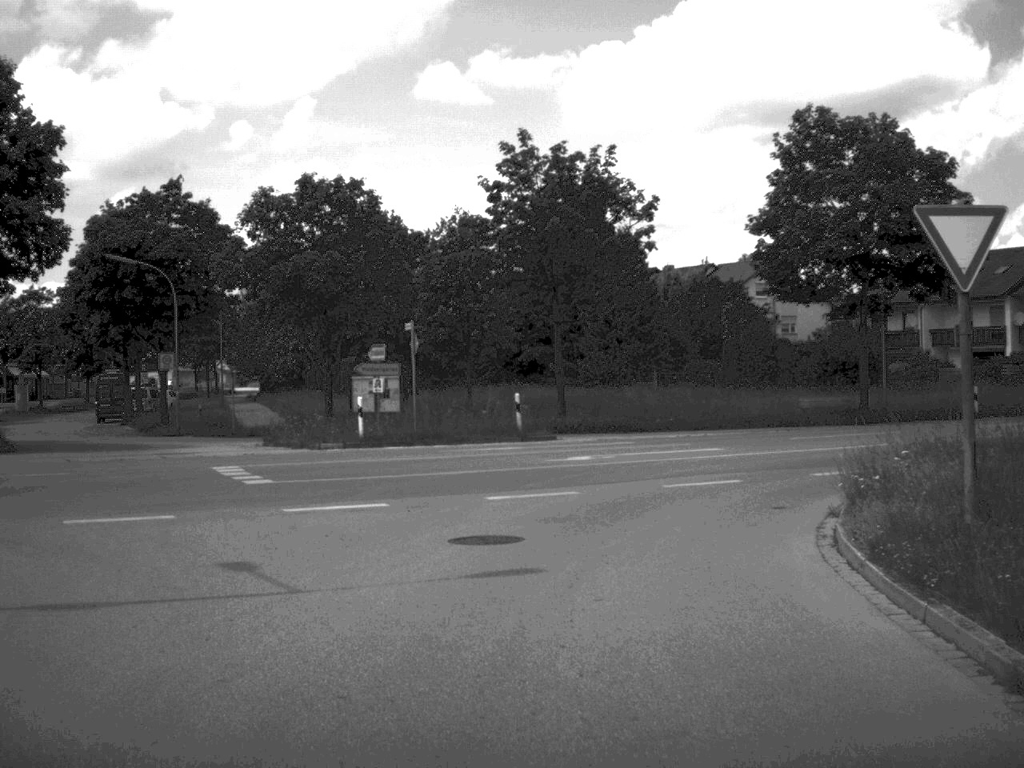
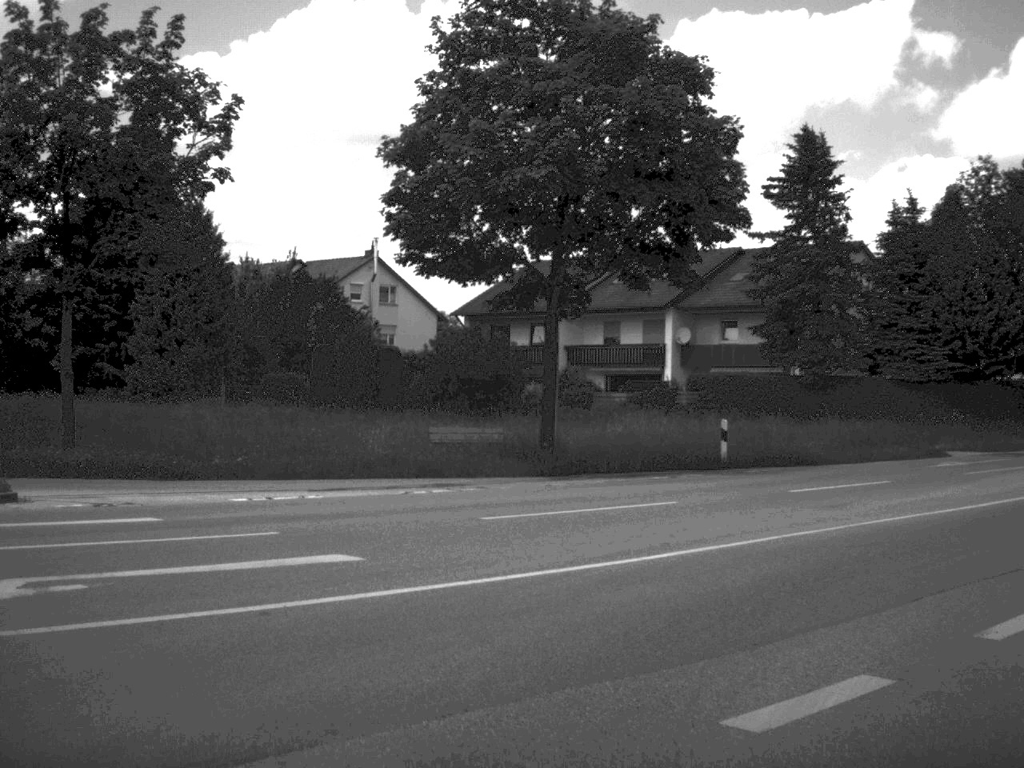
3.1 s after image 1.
(+1.3, +15.5) m; +19°
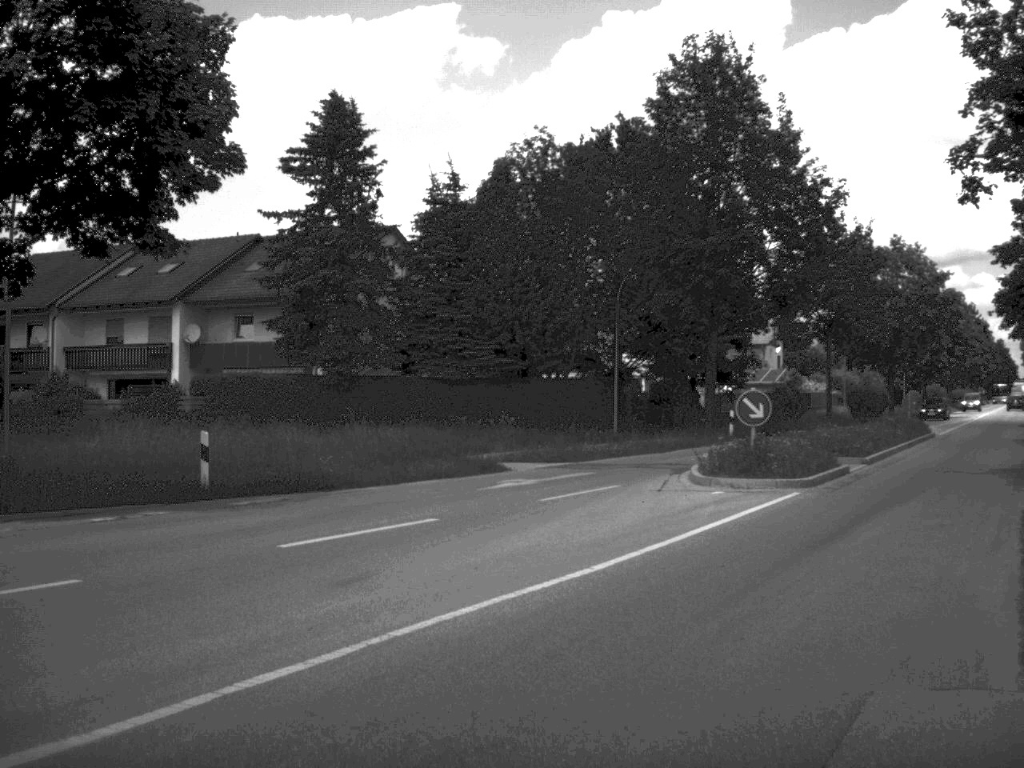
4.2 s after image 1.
(+1.3, +7.1) m; +21°
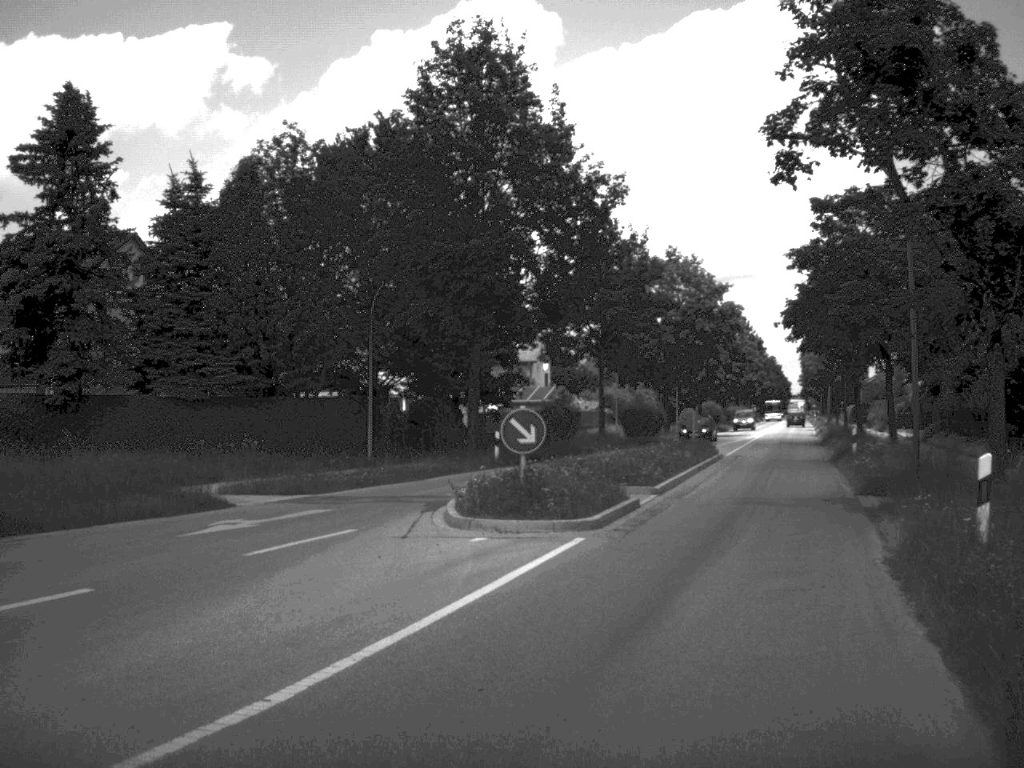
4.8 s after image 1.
(+0.4, +4.2) m; +10°
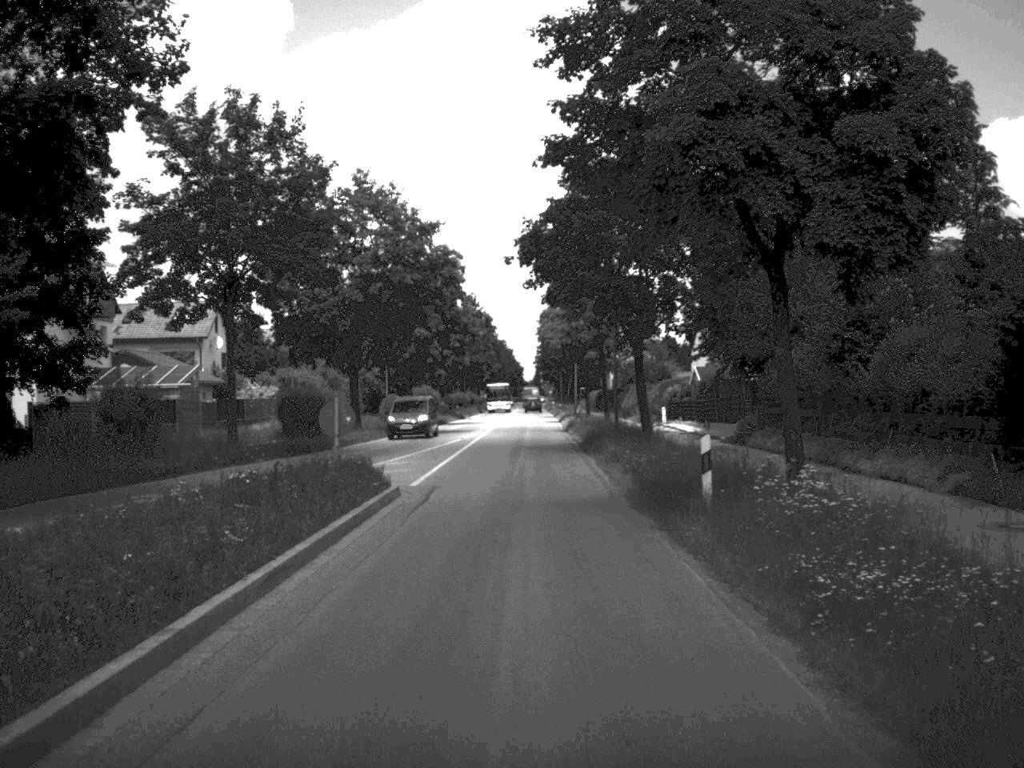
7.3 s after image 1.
(+3.9, +22.3) m; +12°
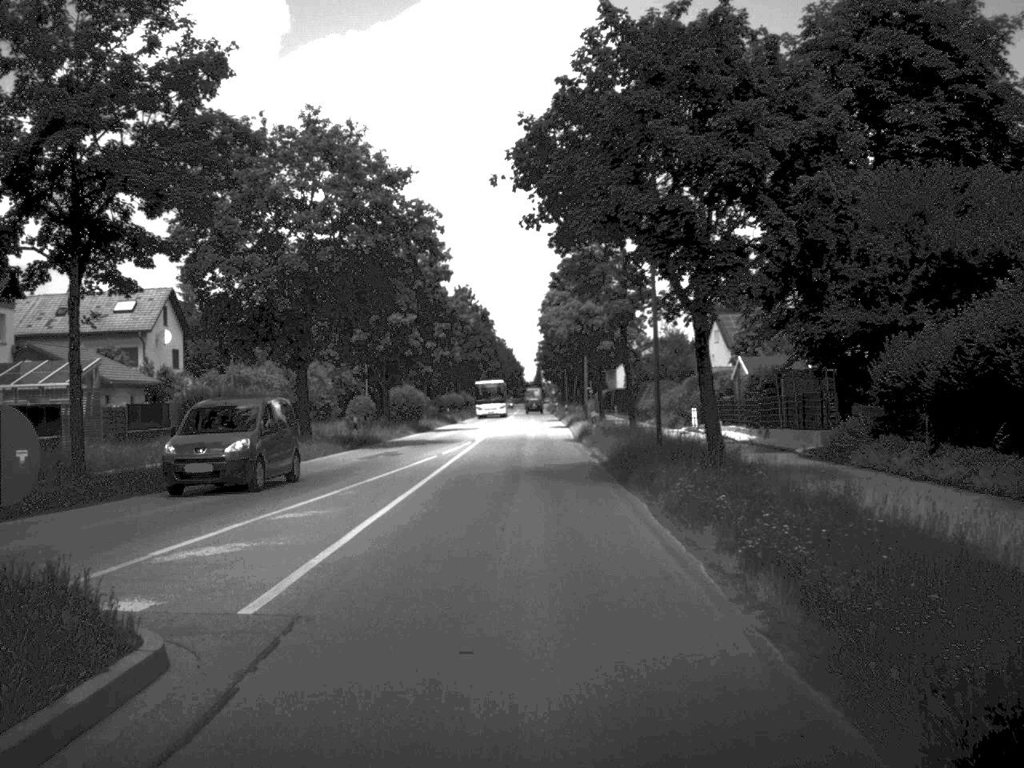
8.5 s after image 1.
(0.0, +13.5) m; 0°
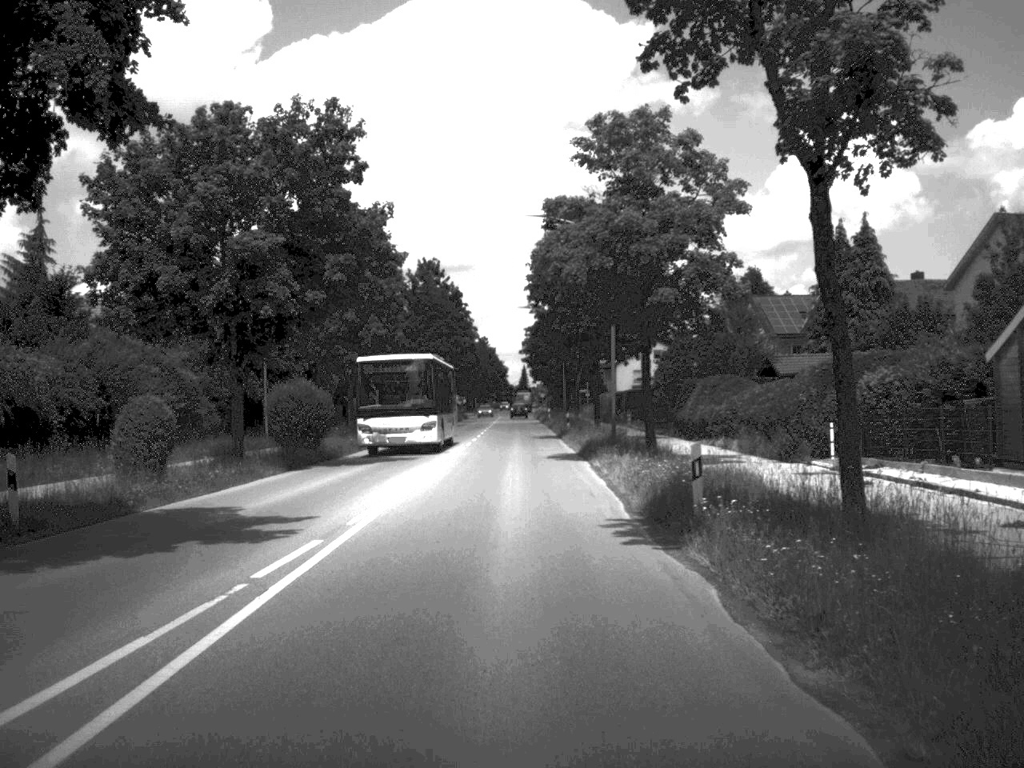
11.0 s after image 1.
(+0.1, +31.2) m; +1°
